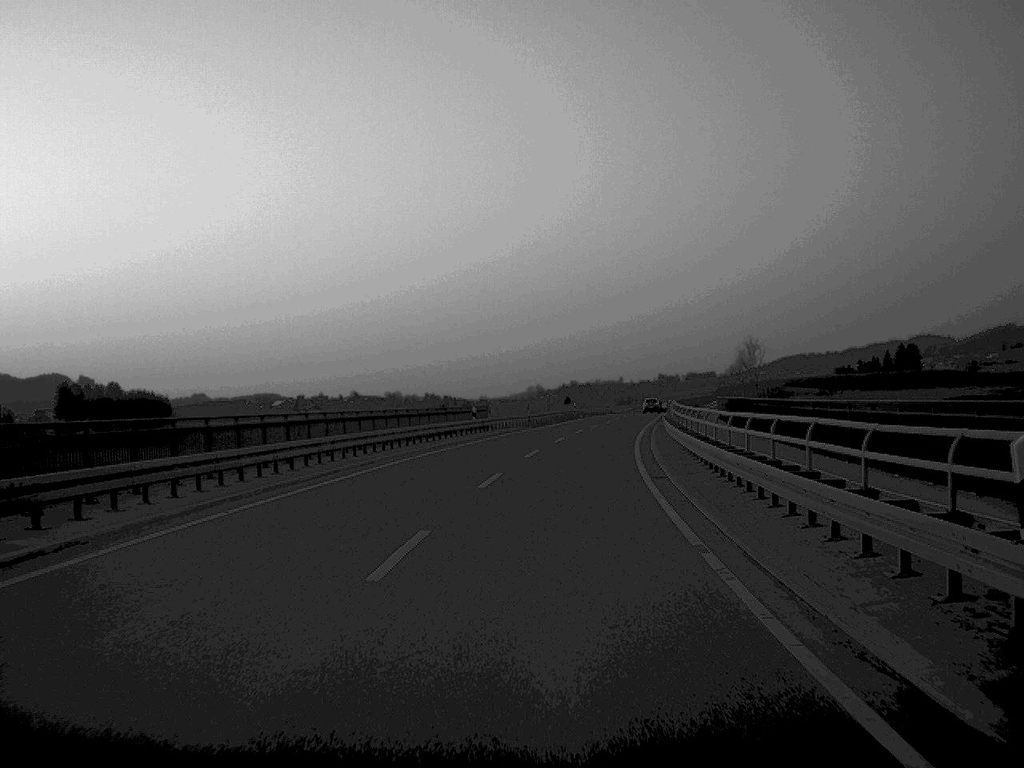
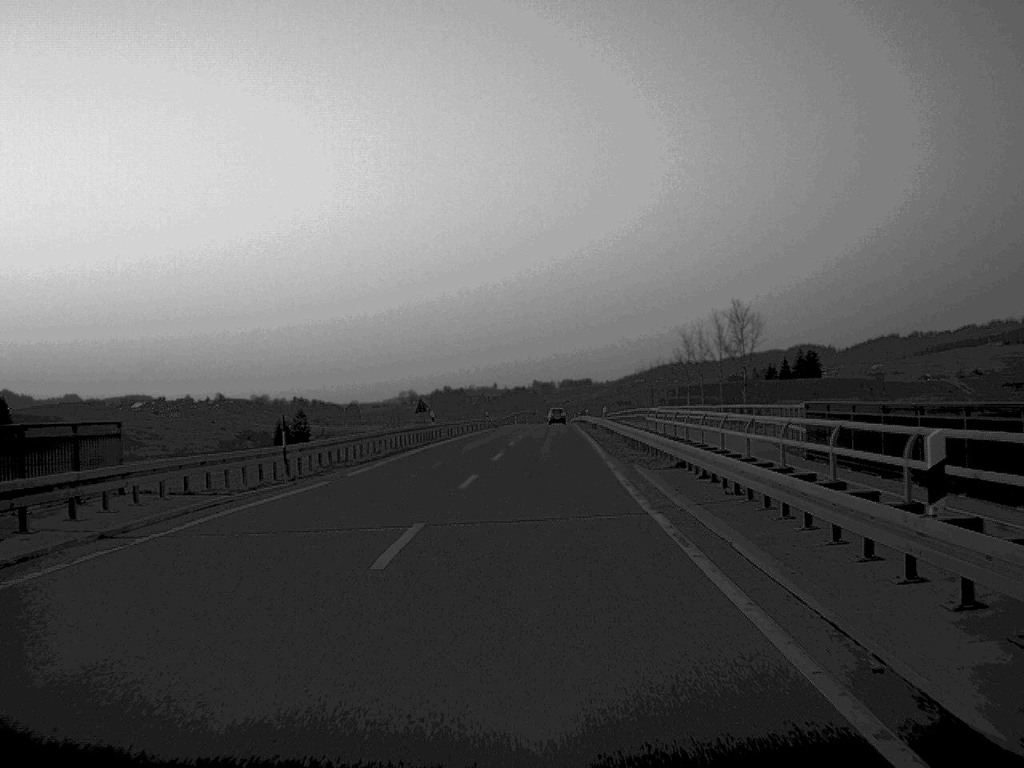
(+2.5, +47.2) m; +6°
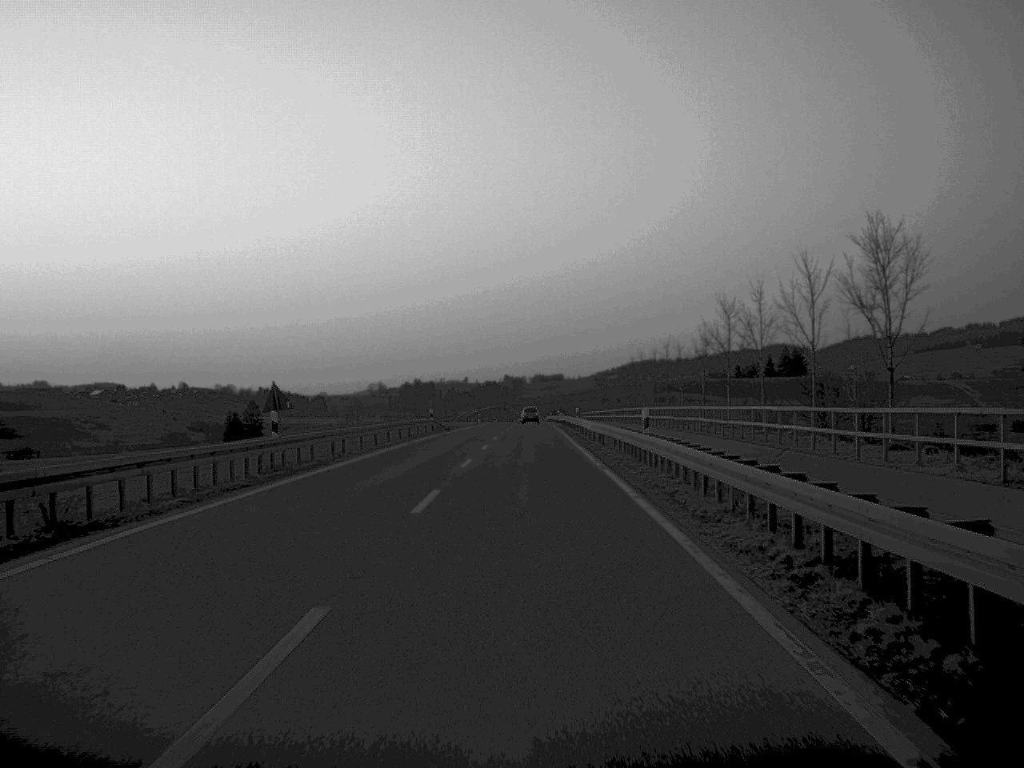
(+0.5, +31.3) m; +1°
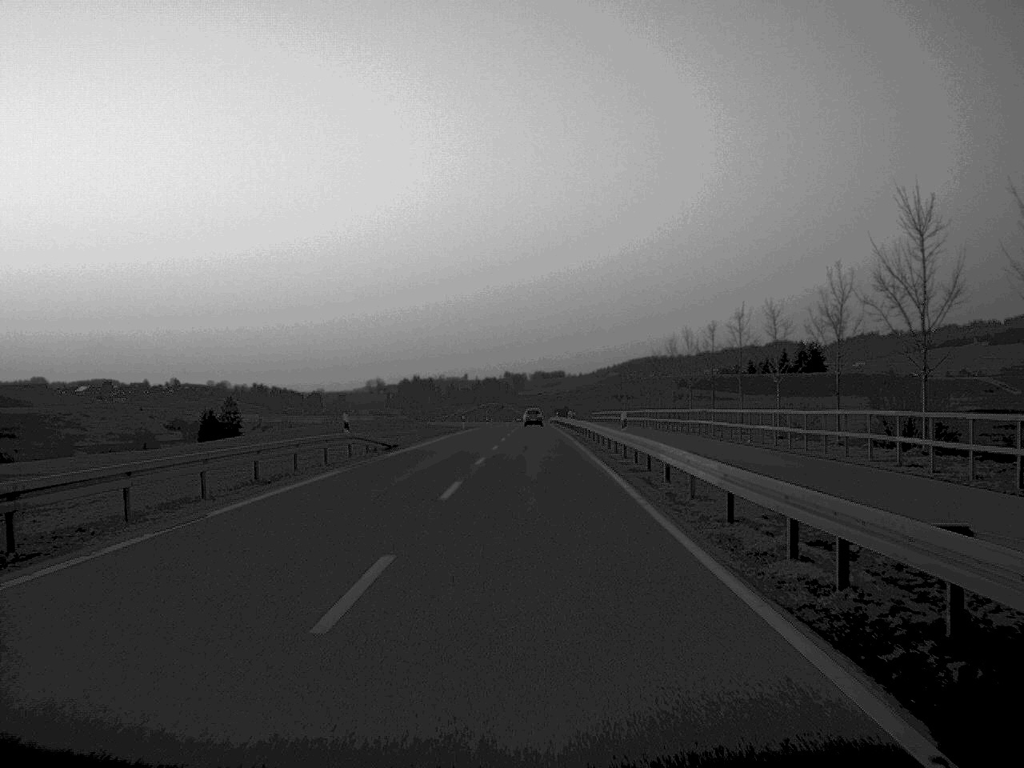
(0.0, +32.7) m; 0°
